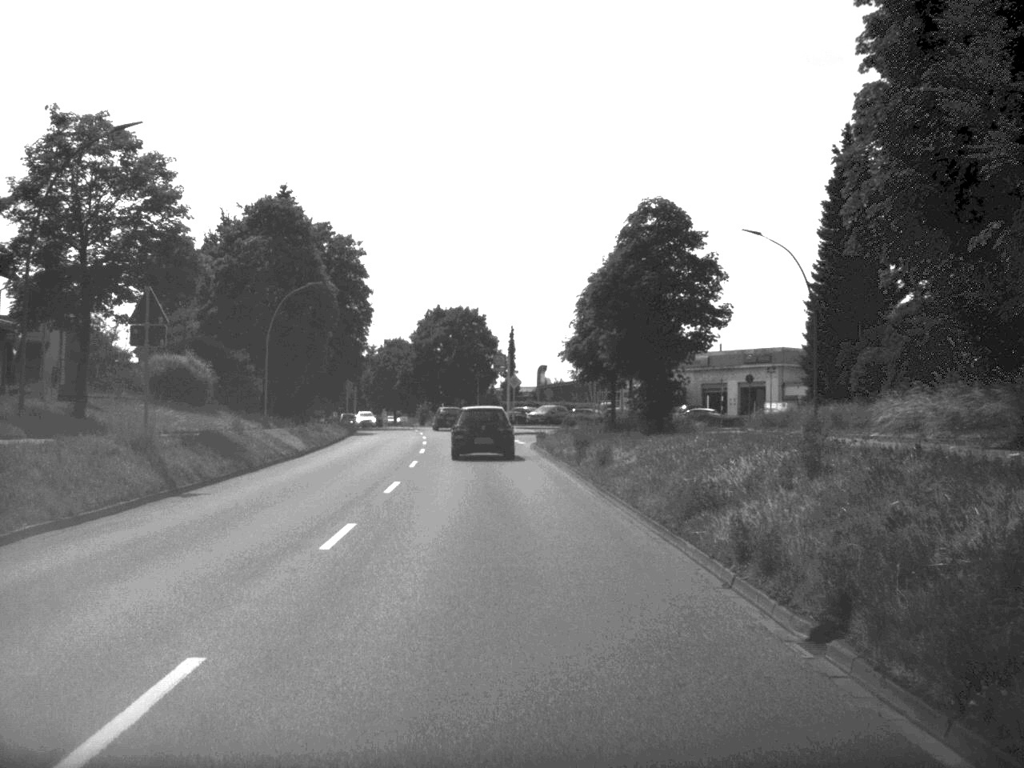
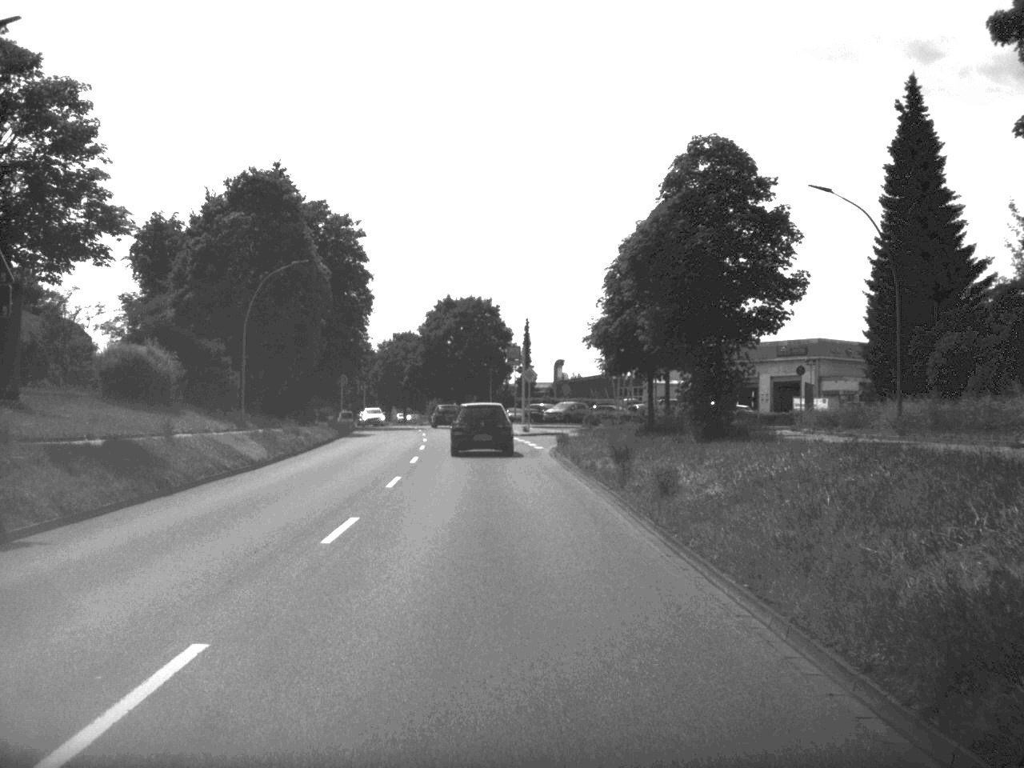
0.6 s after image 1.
(-0.1, +8.5) m; -1°
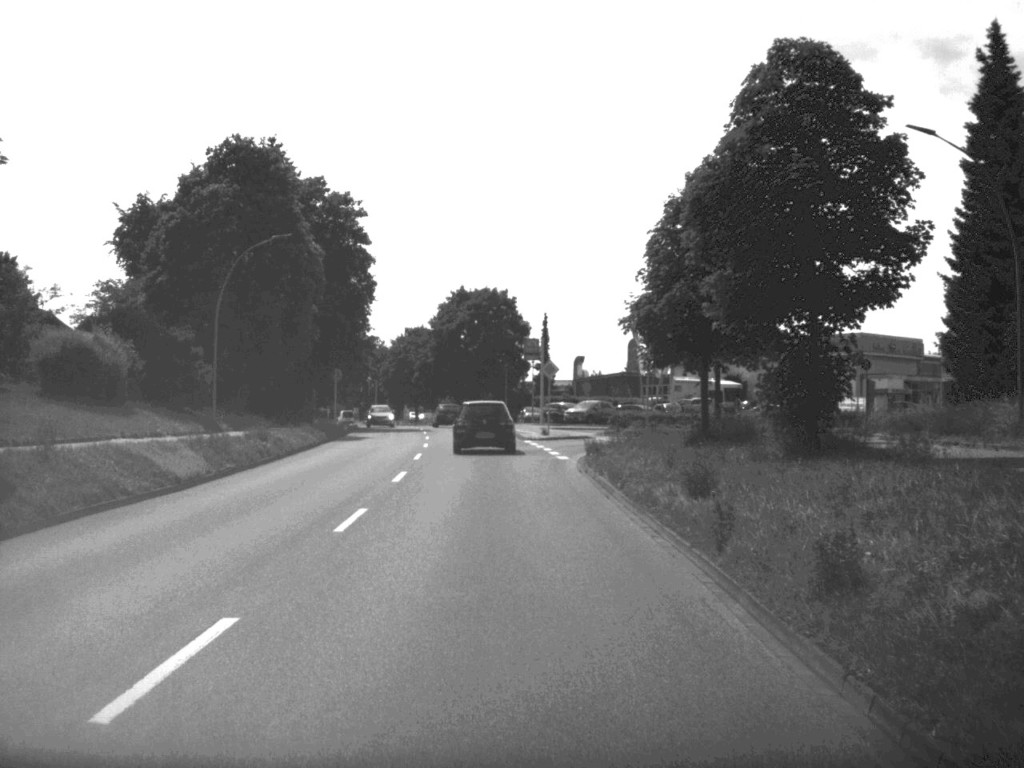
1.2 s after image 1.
(-0.1, +8.1) m; -1°
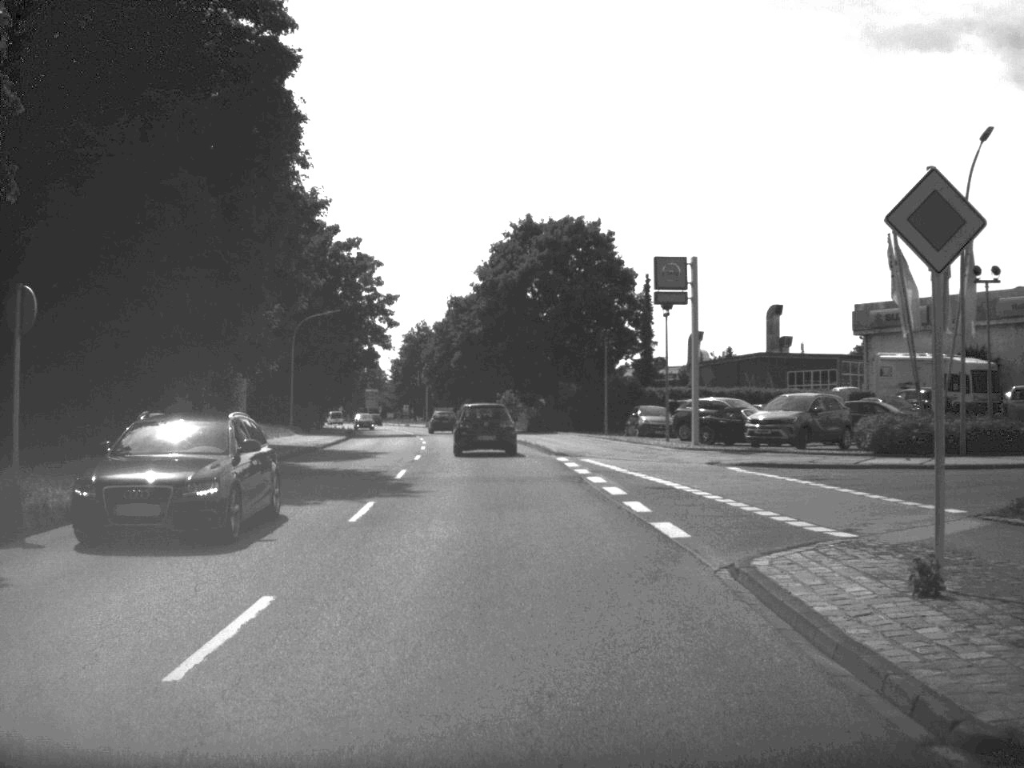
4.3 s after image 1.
(-1.4, +43.5) m; -4°
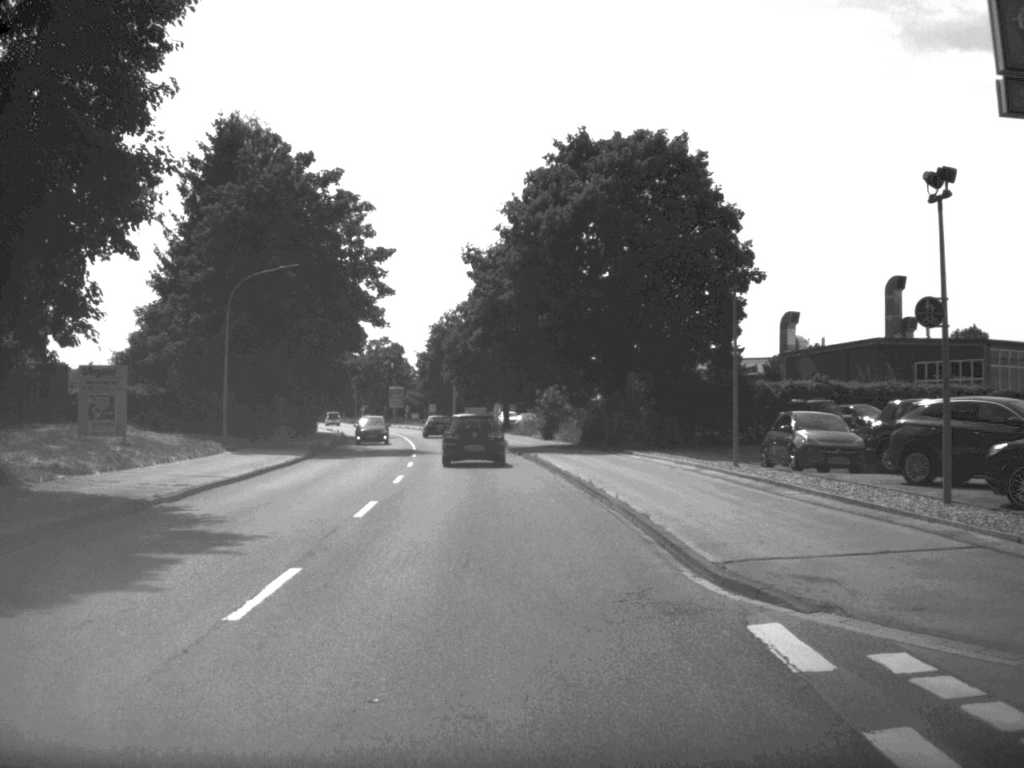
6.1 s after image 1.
(-0.4, +24.3) m; -2°
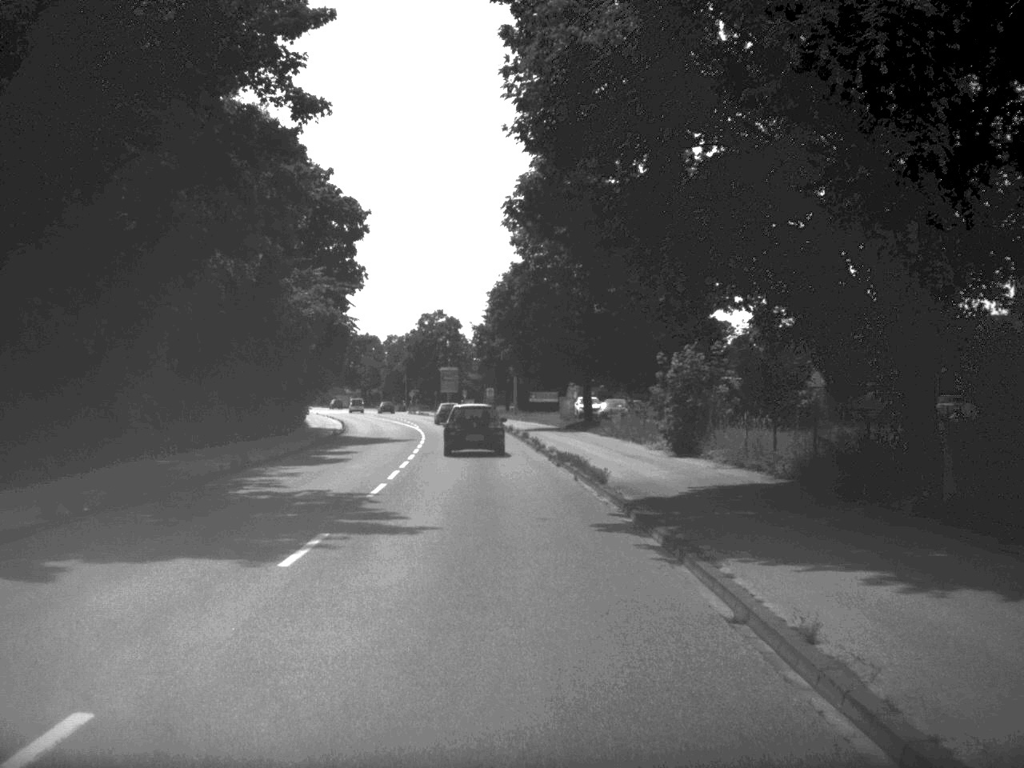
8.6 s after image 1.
(-0.9, +32.7) m; -3°
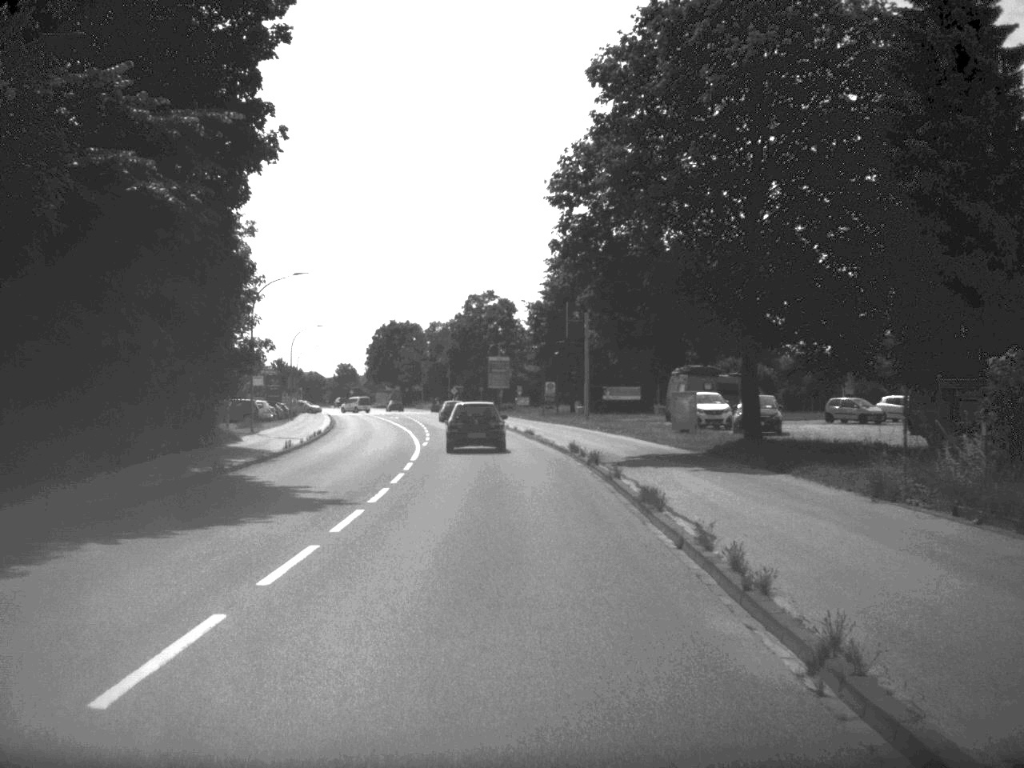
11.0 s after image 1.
(-0.8, +32.3) m; -3°
